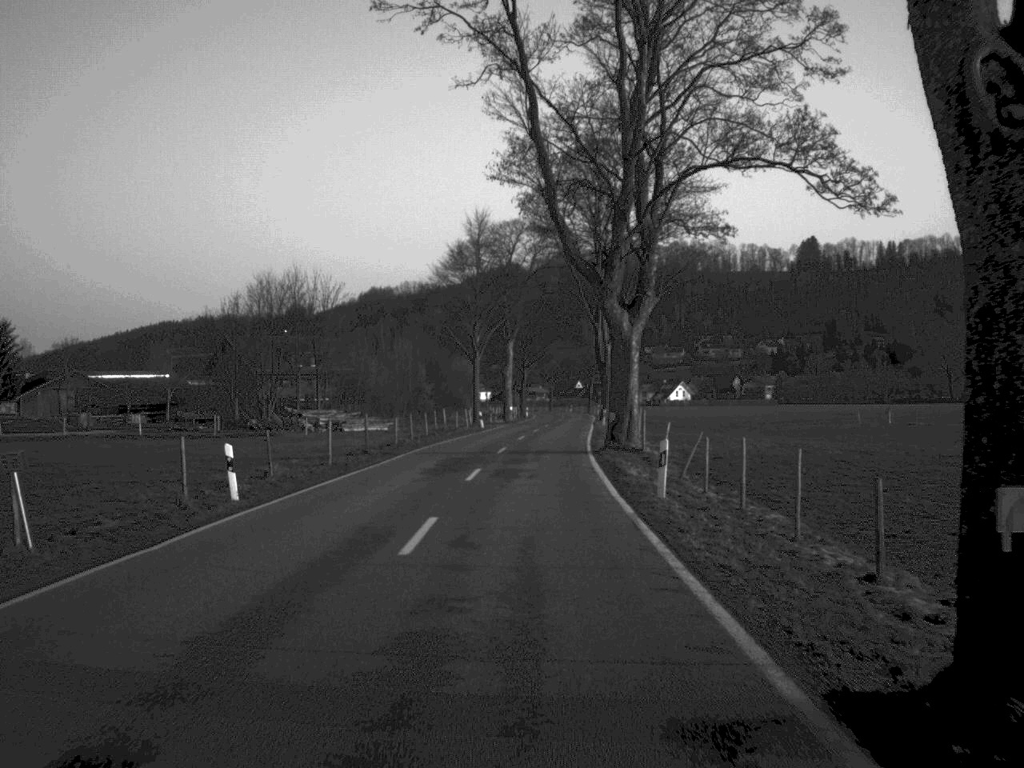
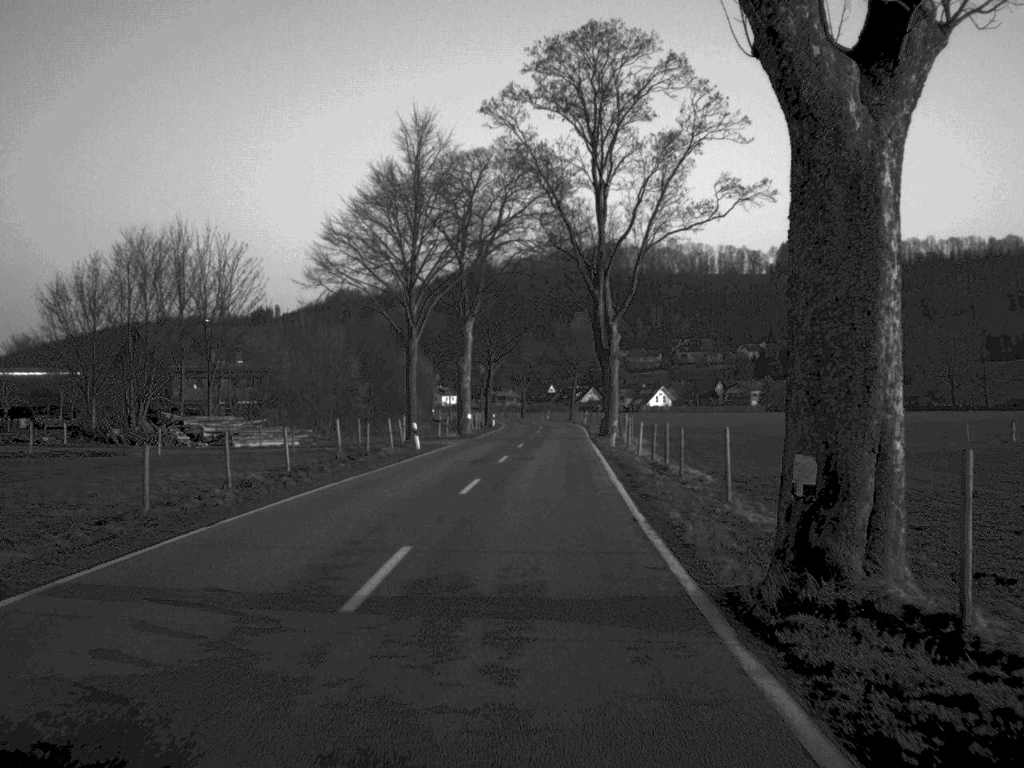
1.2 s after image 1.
(+0.3, +27.6) m; +1°
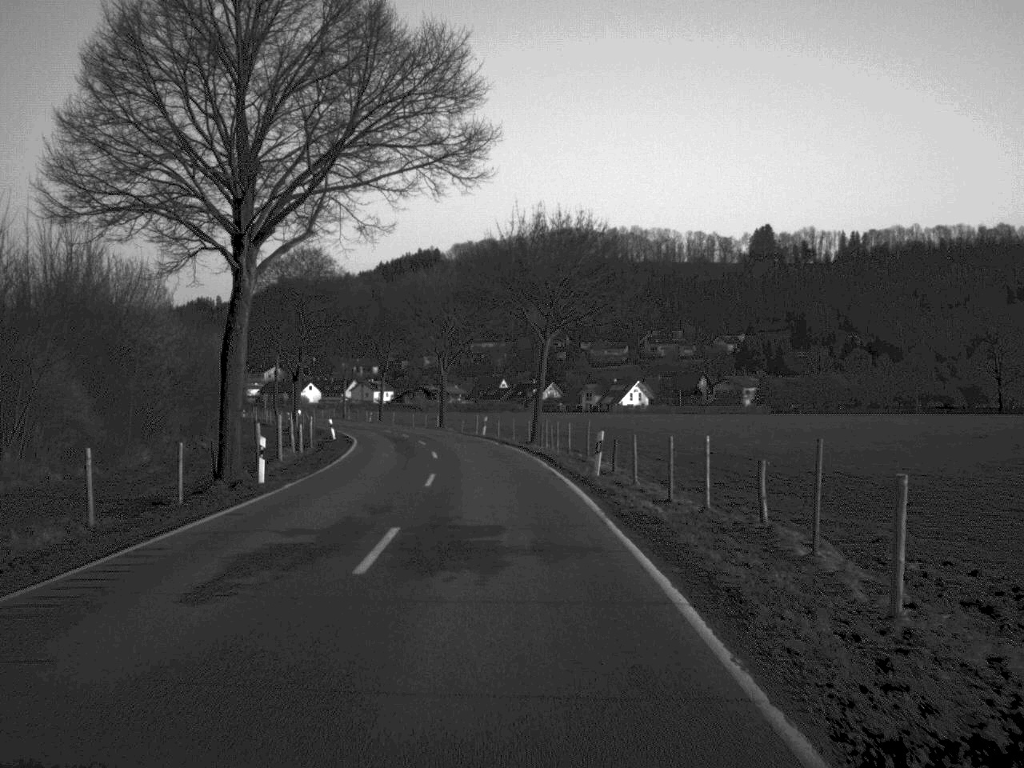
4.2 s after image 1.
(+2.0, +70.0) m; +2°
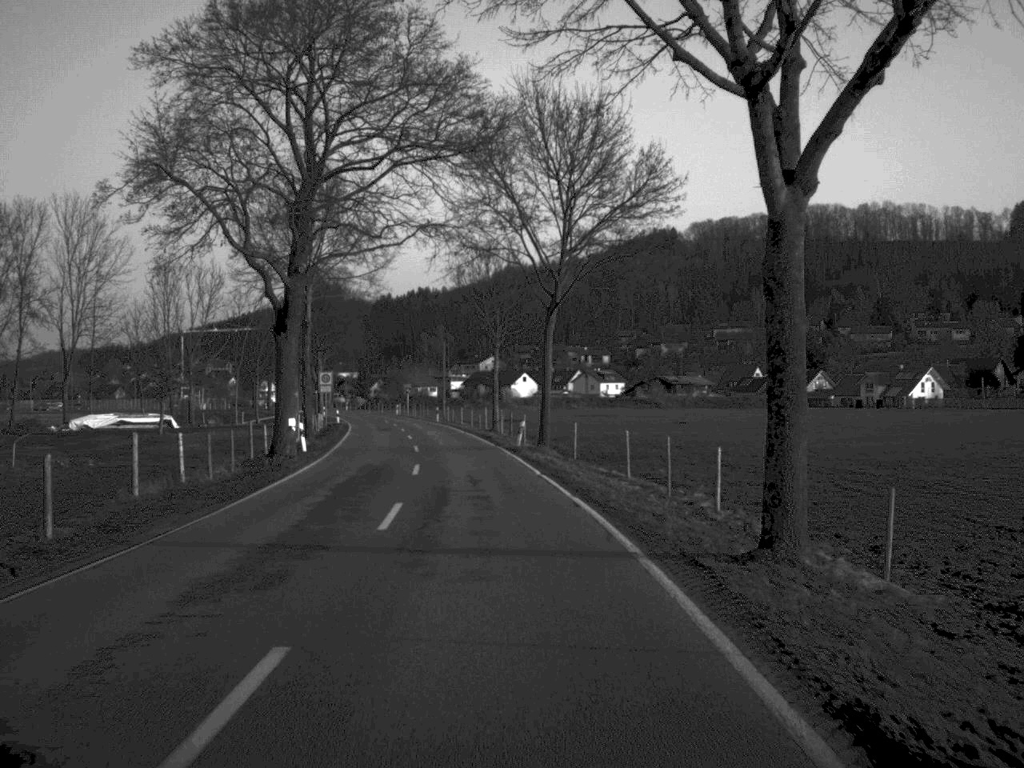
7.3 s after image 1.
(-5.5, +68.6) m; -11°
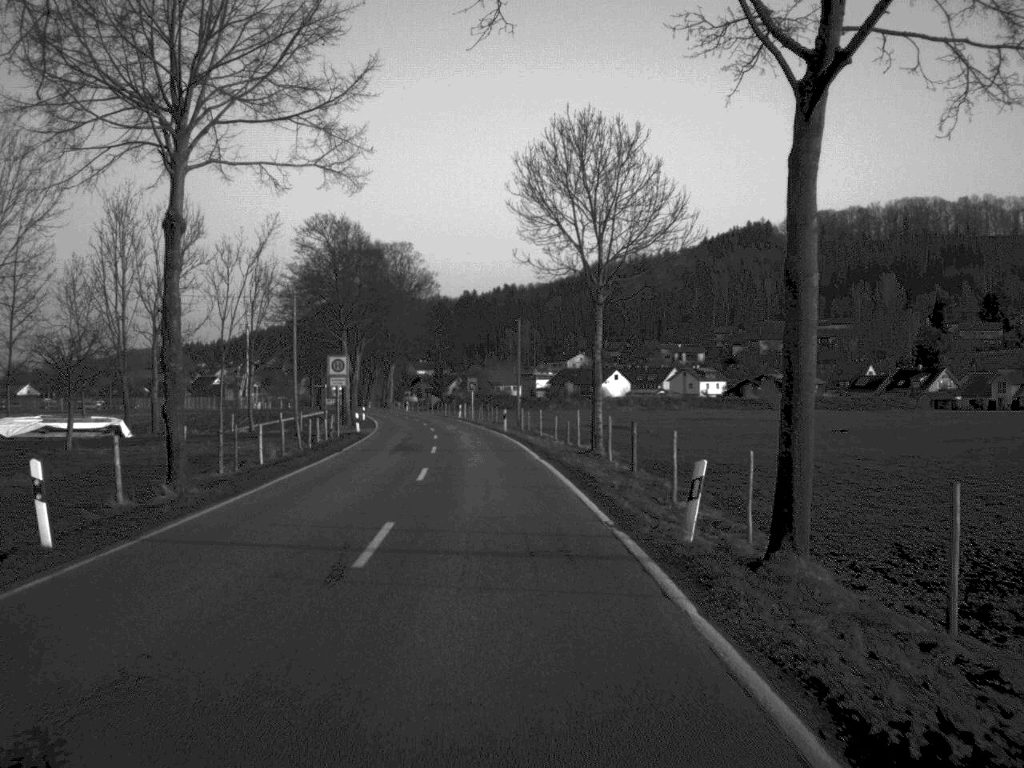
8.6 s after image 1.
(-1.0, +28.2) m; -4°
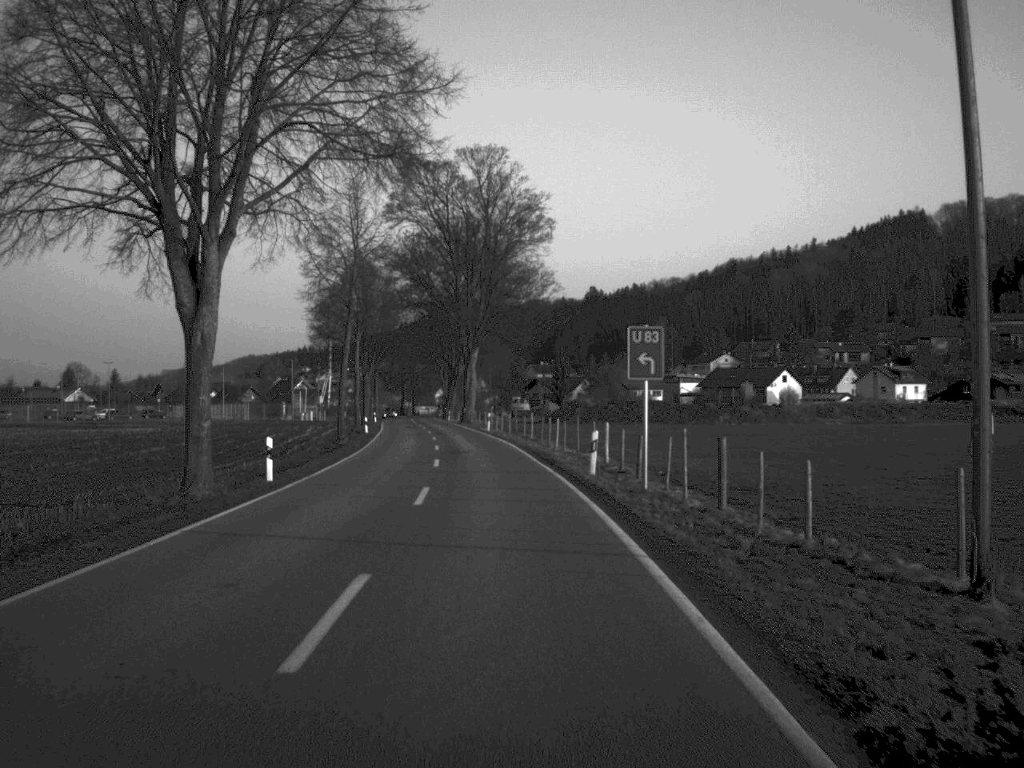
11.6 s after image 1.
(-3.4, +64.8) m; -6°
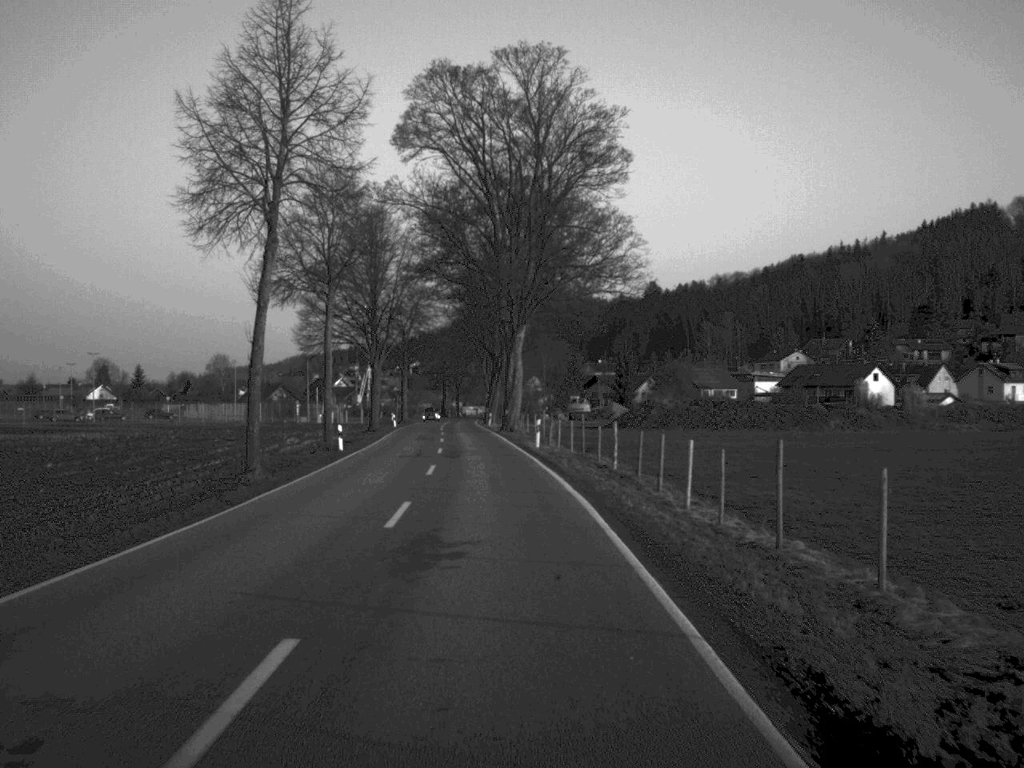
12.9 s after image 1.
(-0.5, +27.5) m; -2°
